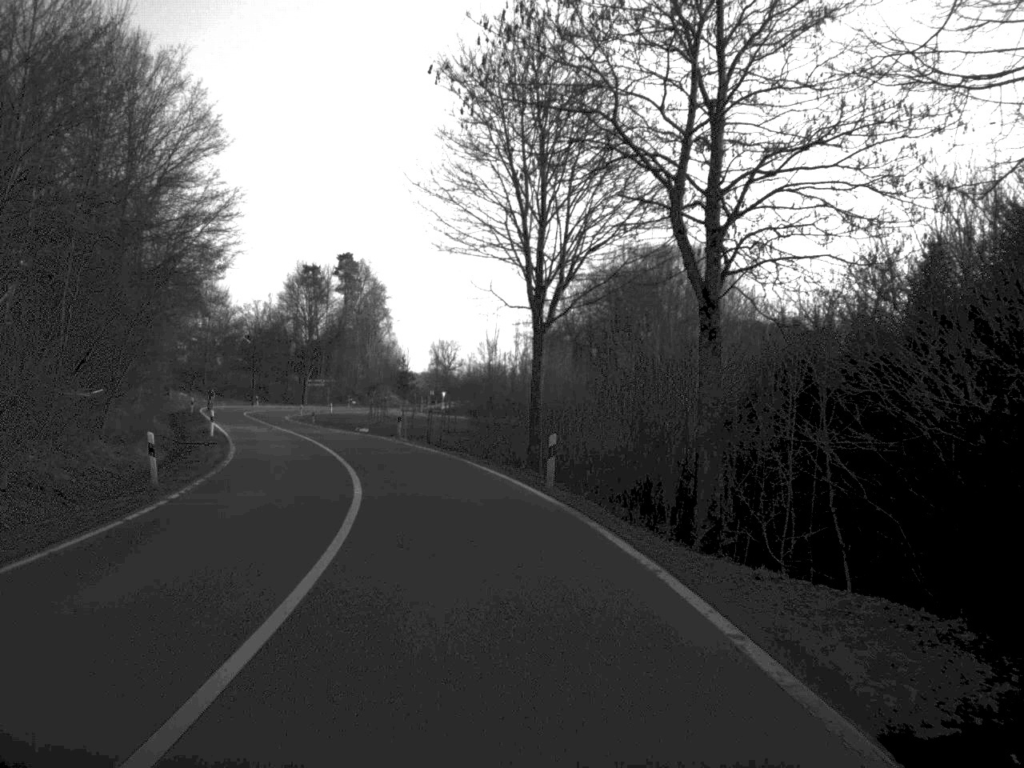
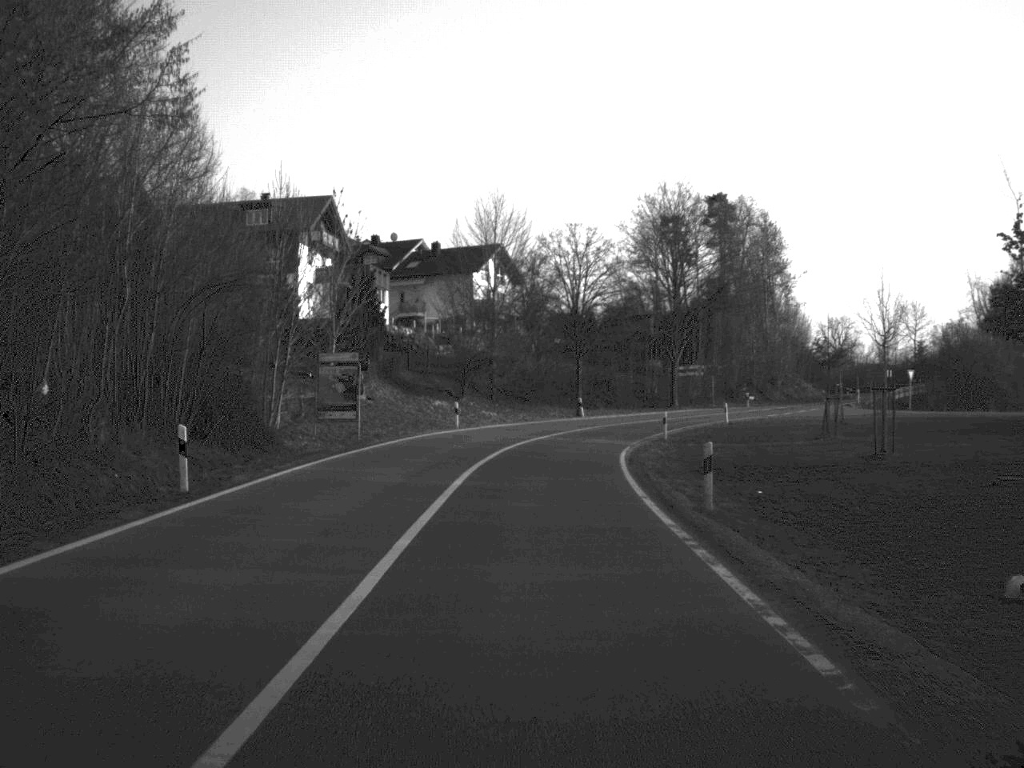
(-10.2, +61.1) m; -16°
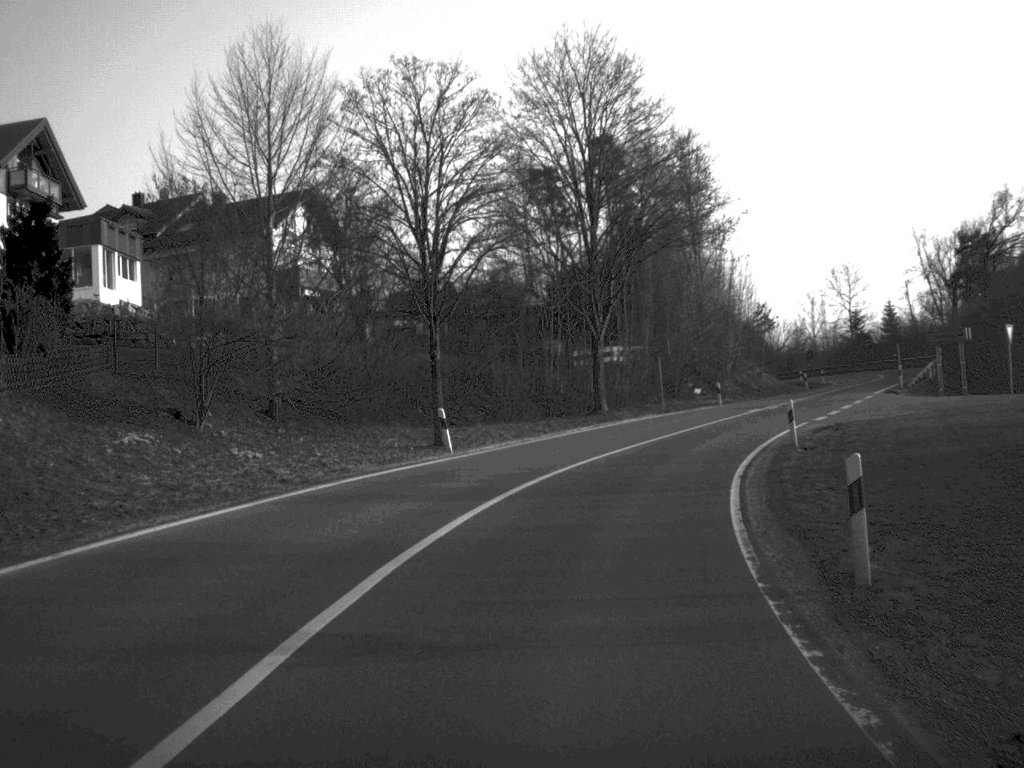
(+1.4, +37.5) m; +7°
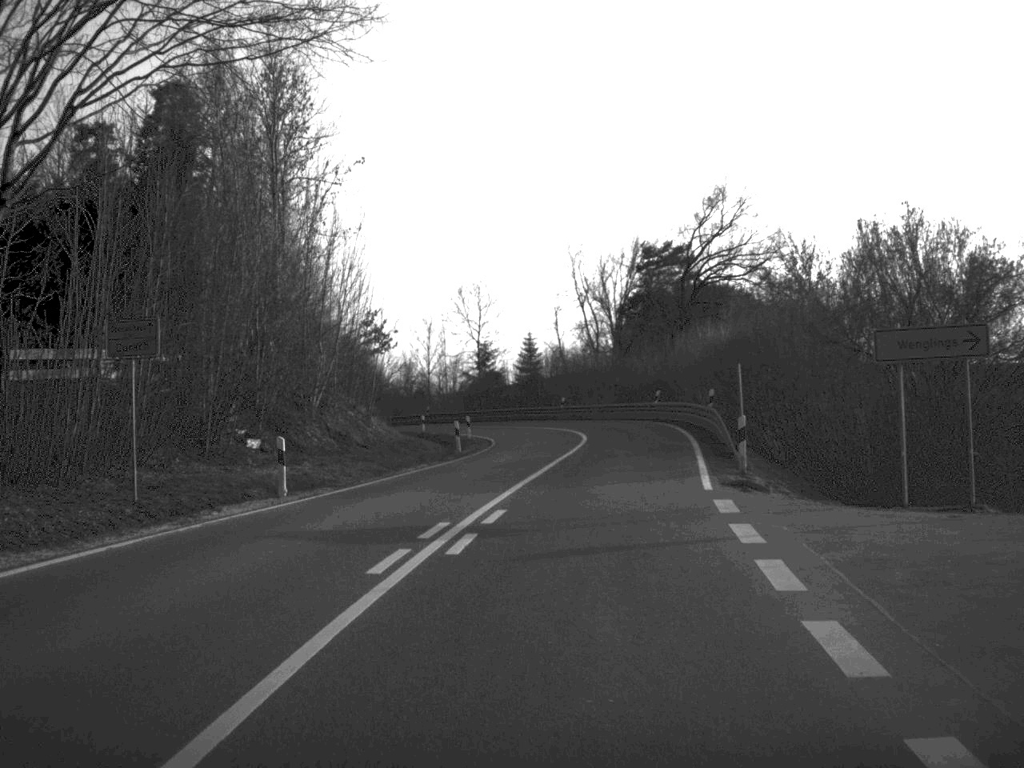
(+5.4, +33.8) m; +18°
